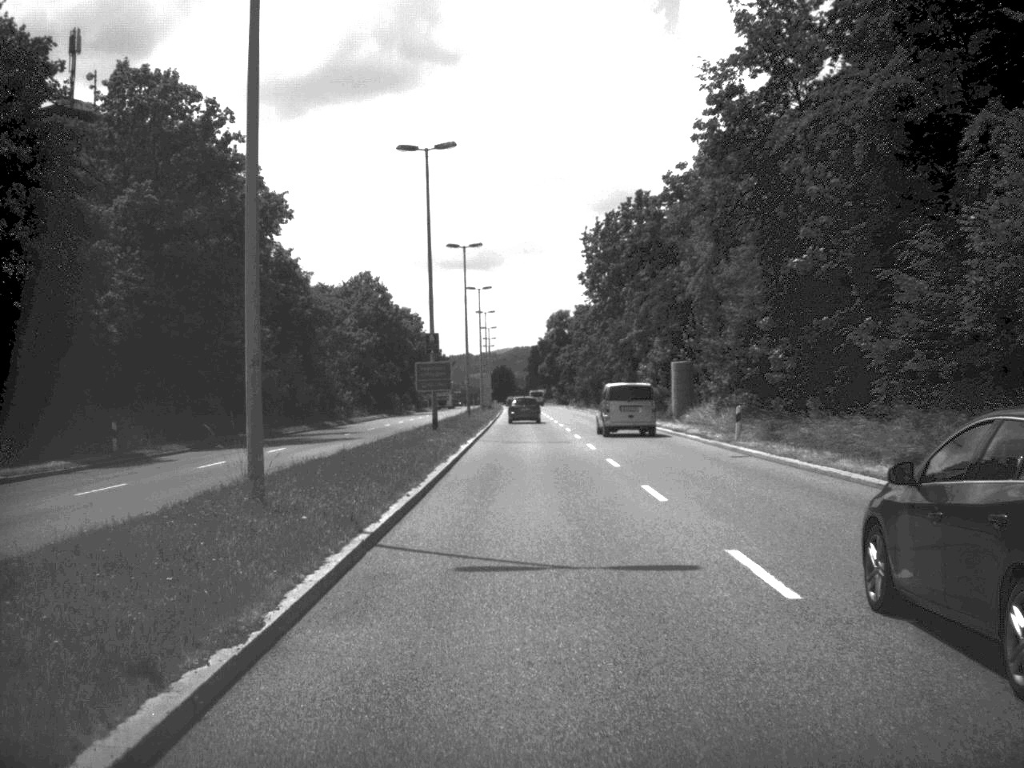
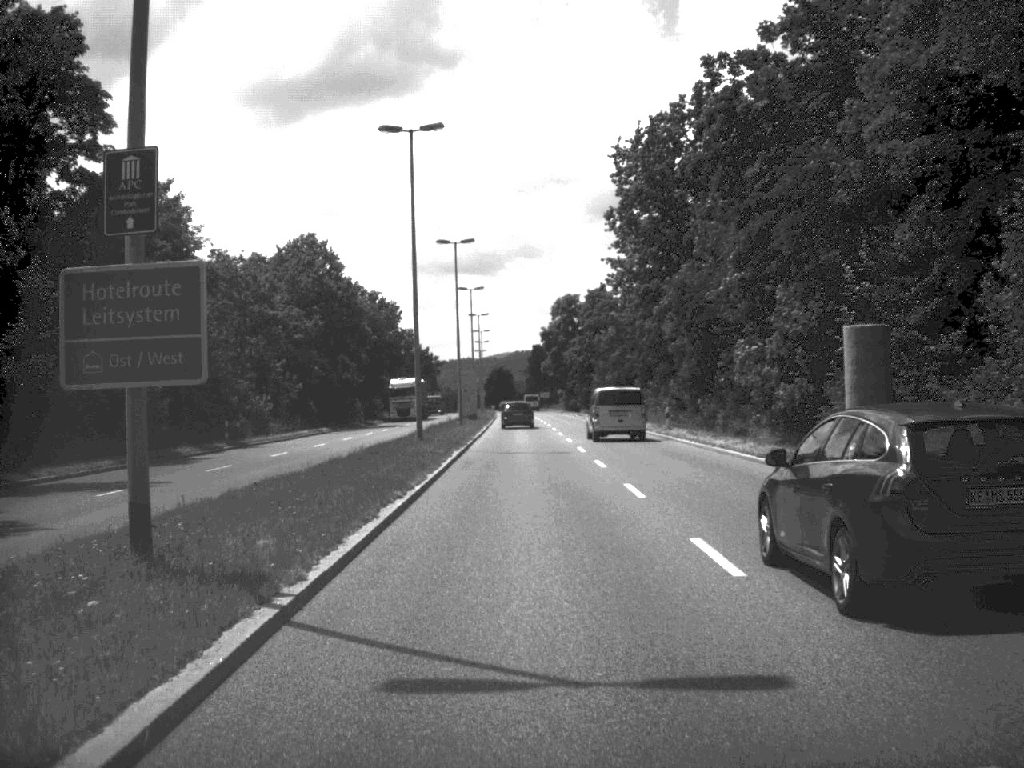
(0.0, +33.7) m; 0°
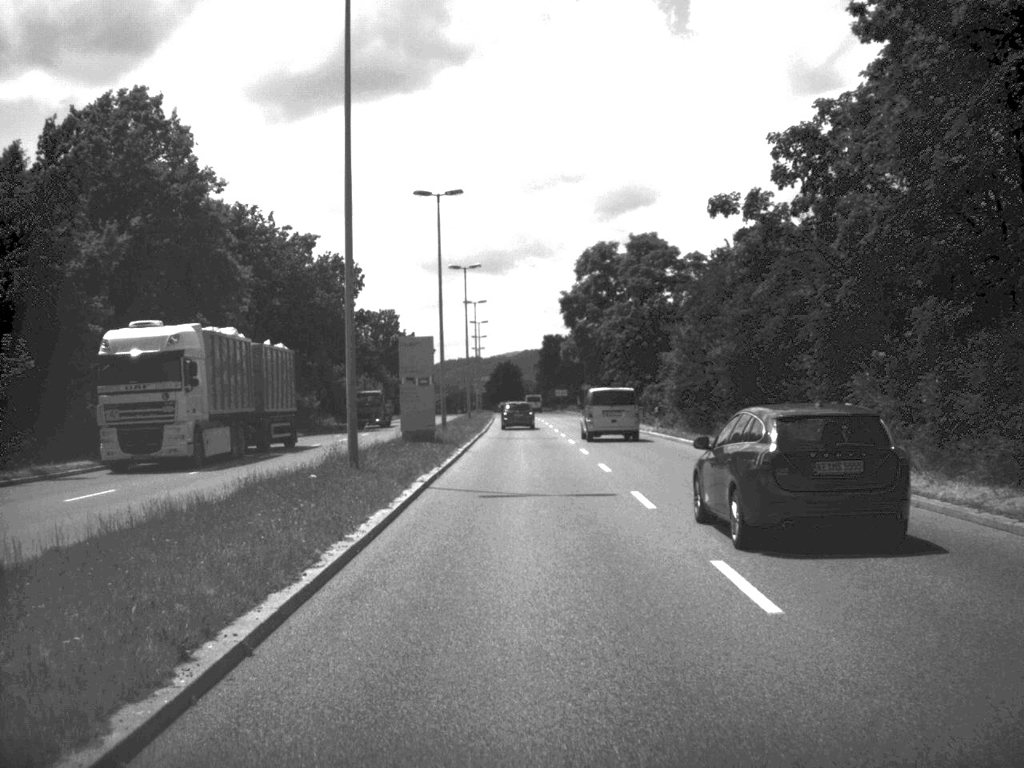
(-0.3, +45.8) m; -1°
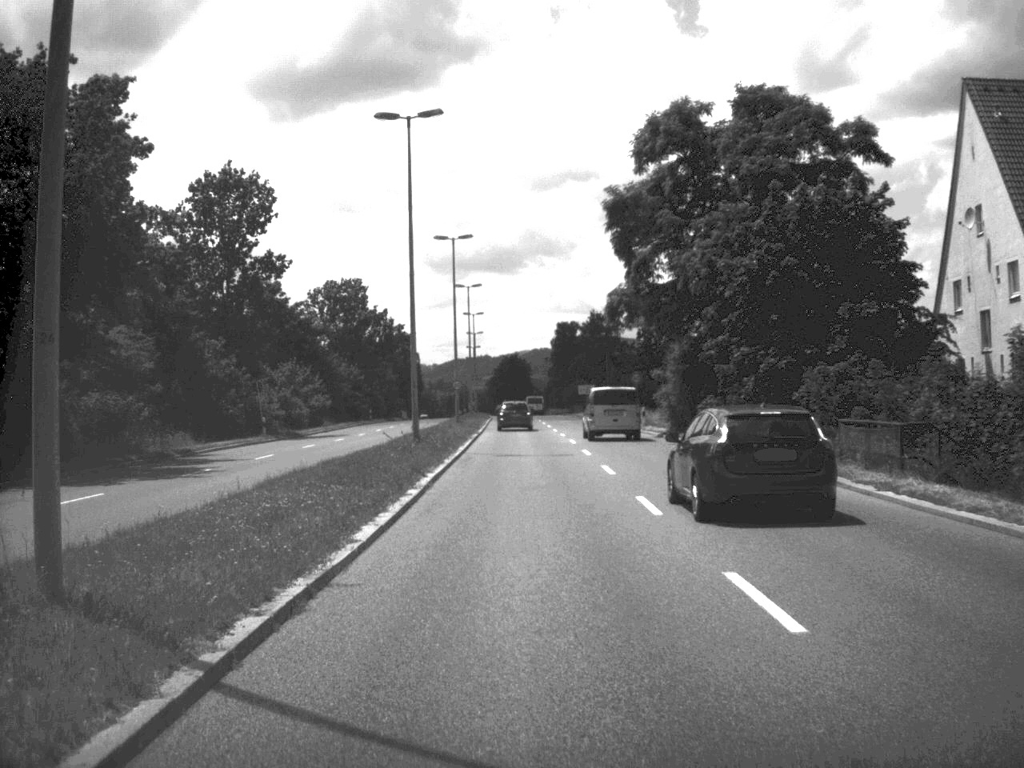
(-0.2, +44.7) m; -1°
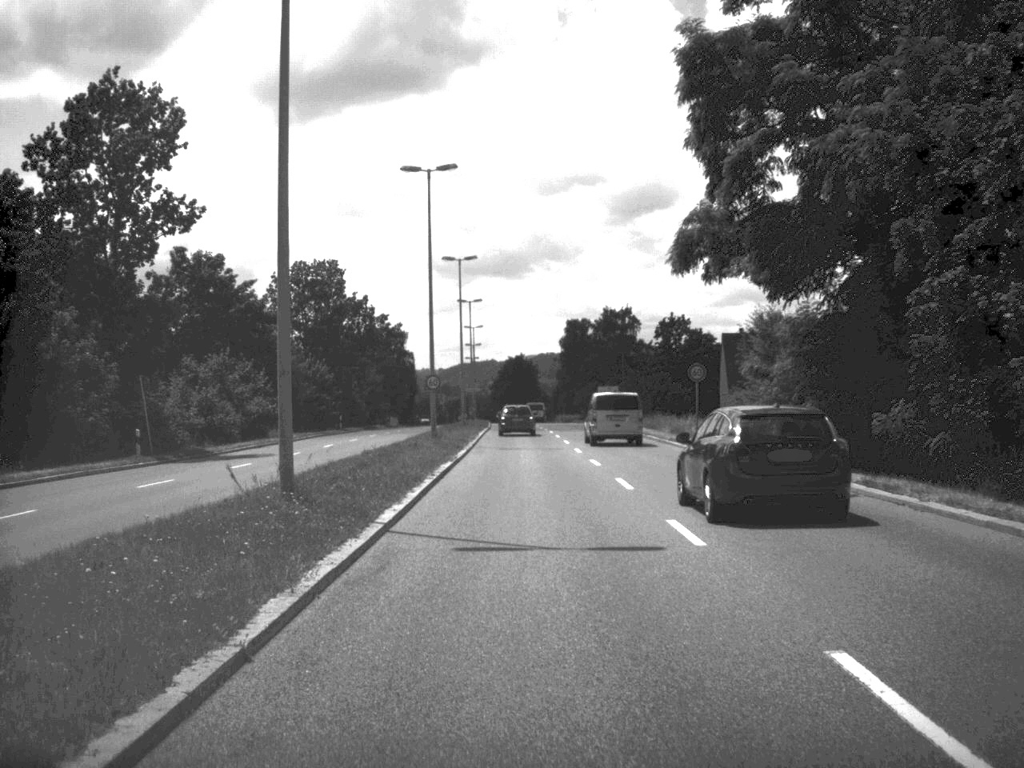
(-0.1, +21.3) m; 0°
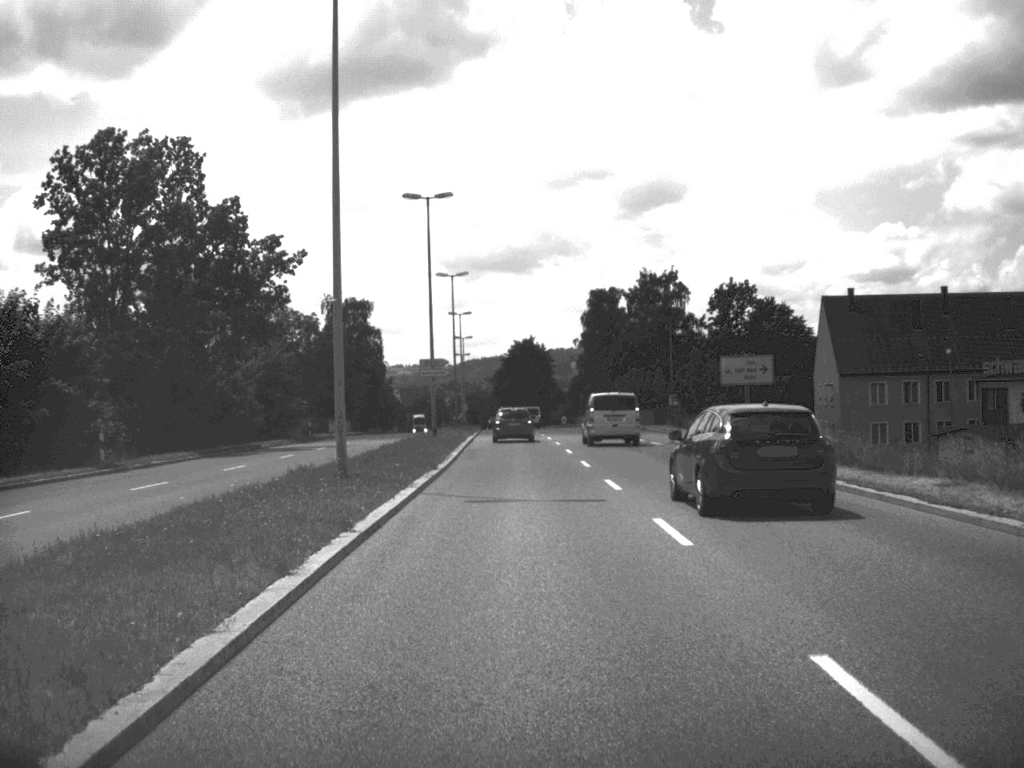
(-0.3, +52.8) m; -1°
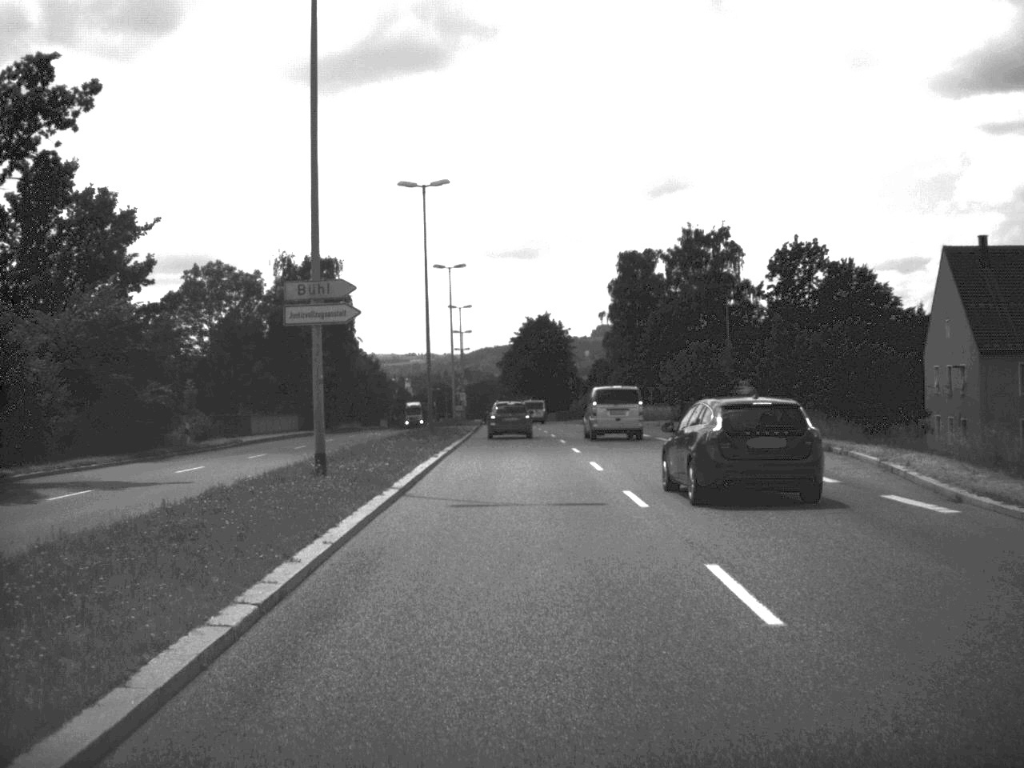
(-0.2, +31.4) m; -1°
